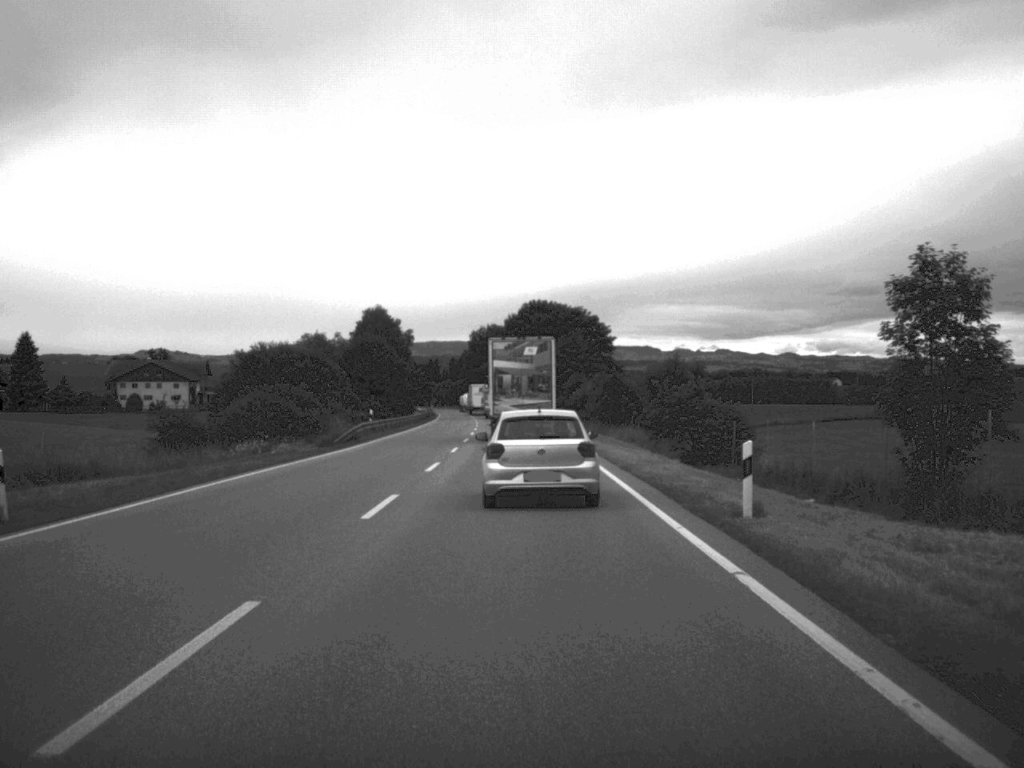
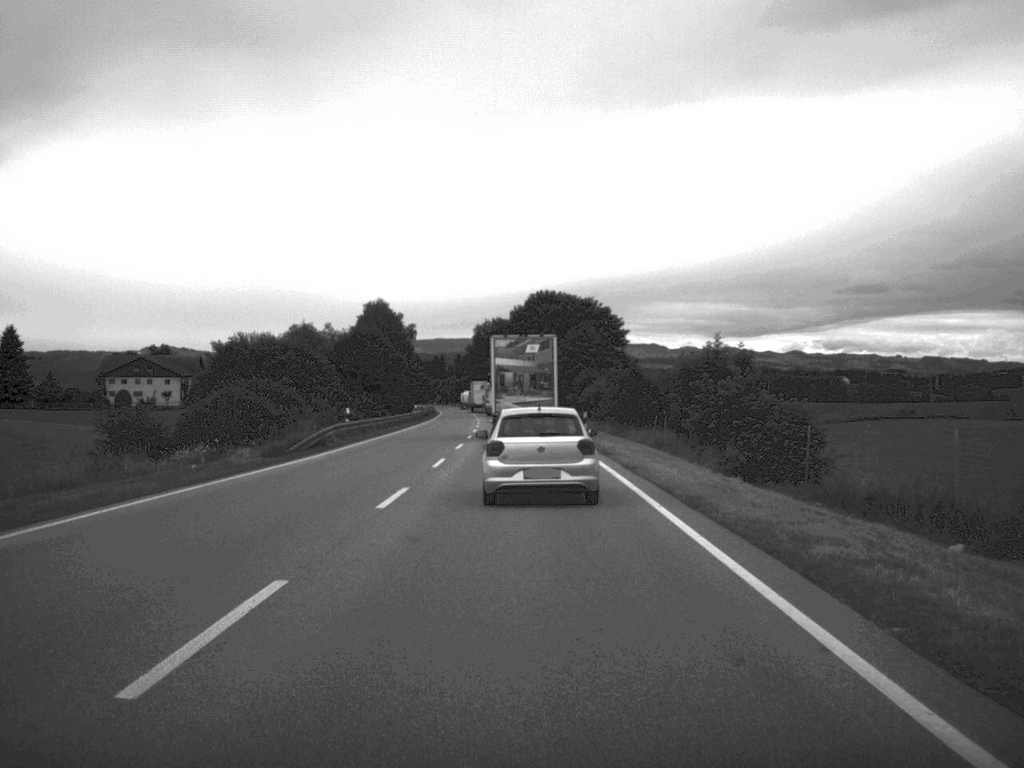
(0.0, +10.6) m; 0°
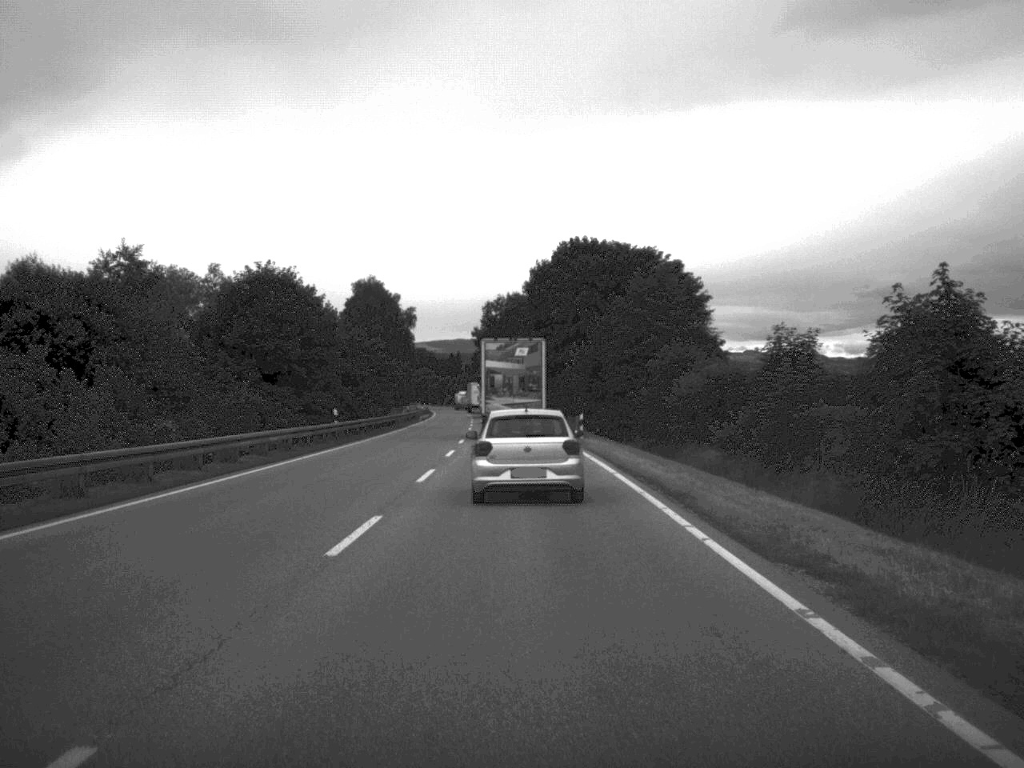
(-0.5, +52.6) m; -1°
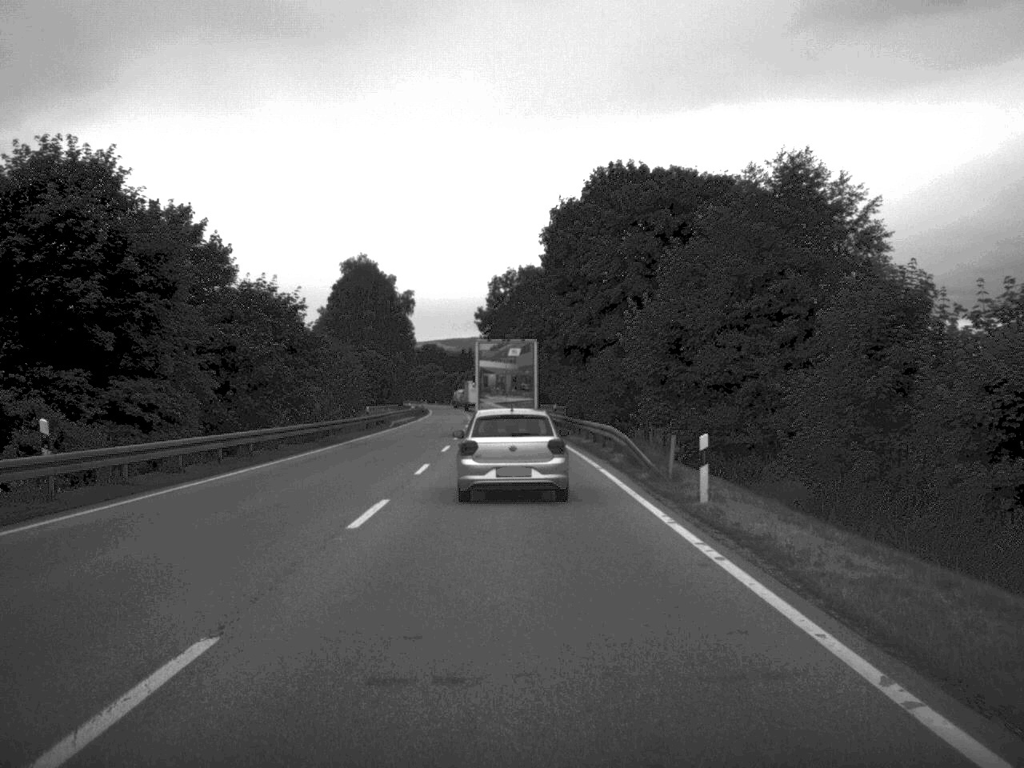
(-0.2, +32.7) m; -1°
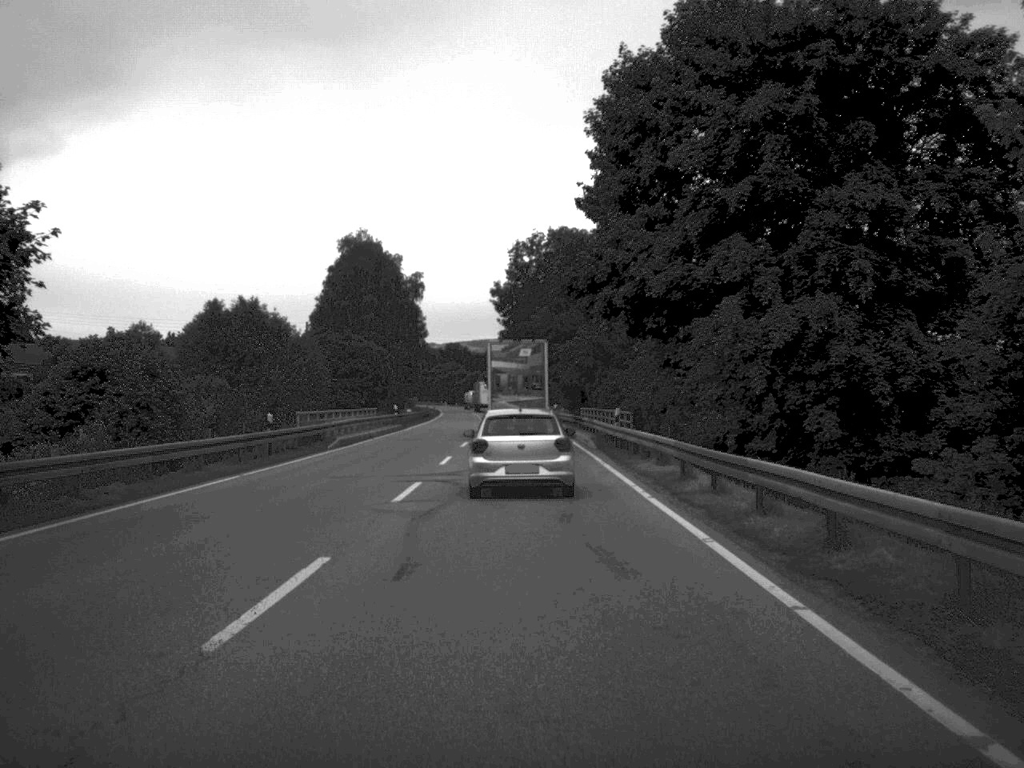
(-0.3, +30.6) m; -1°
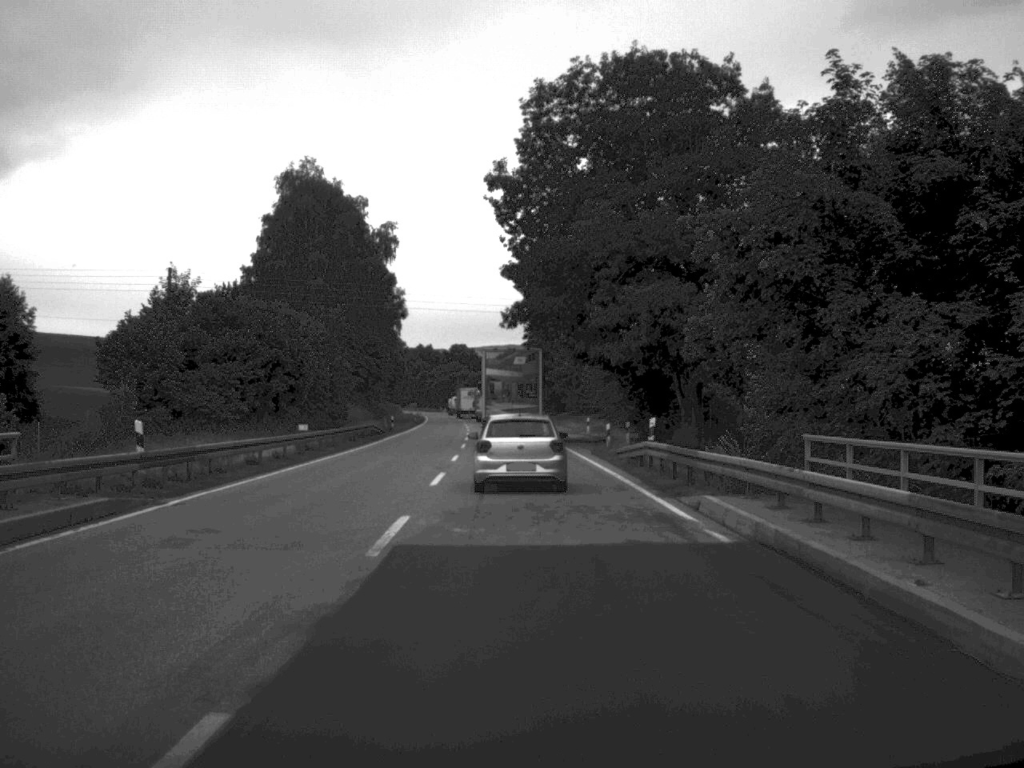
(-0.8, +53.4) m; -1°
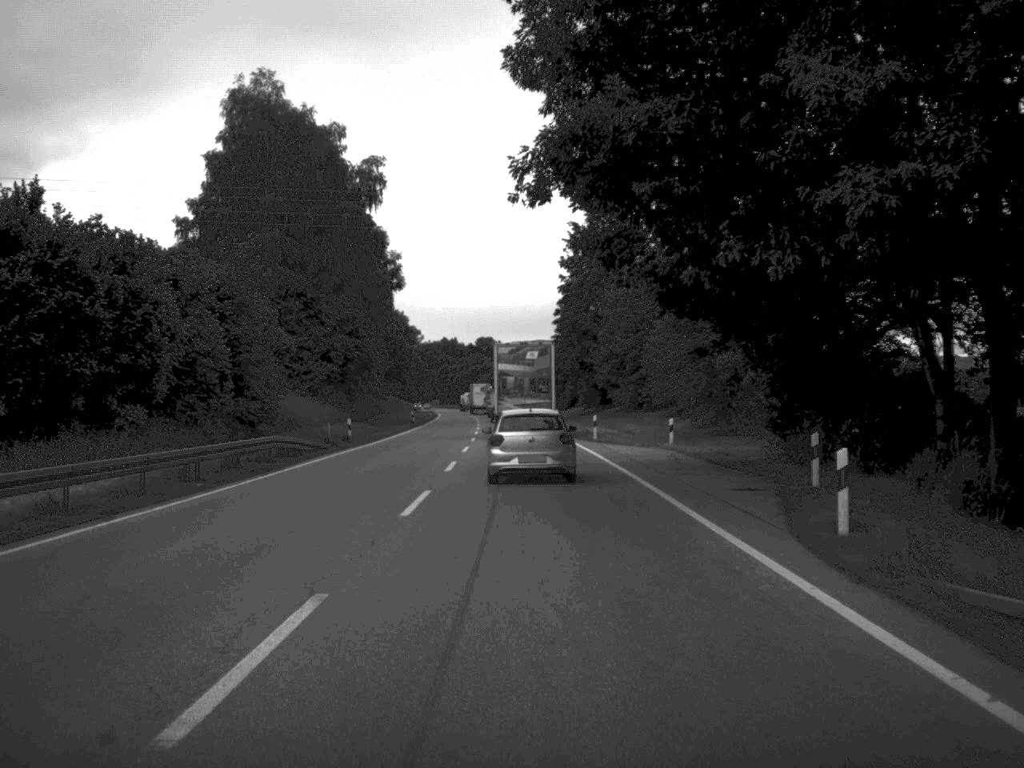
(-0.3, +31.2) m; -1°
